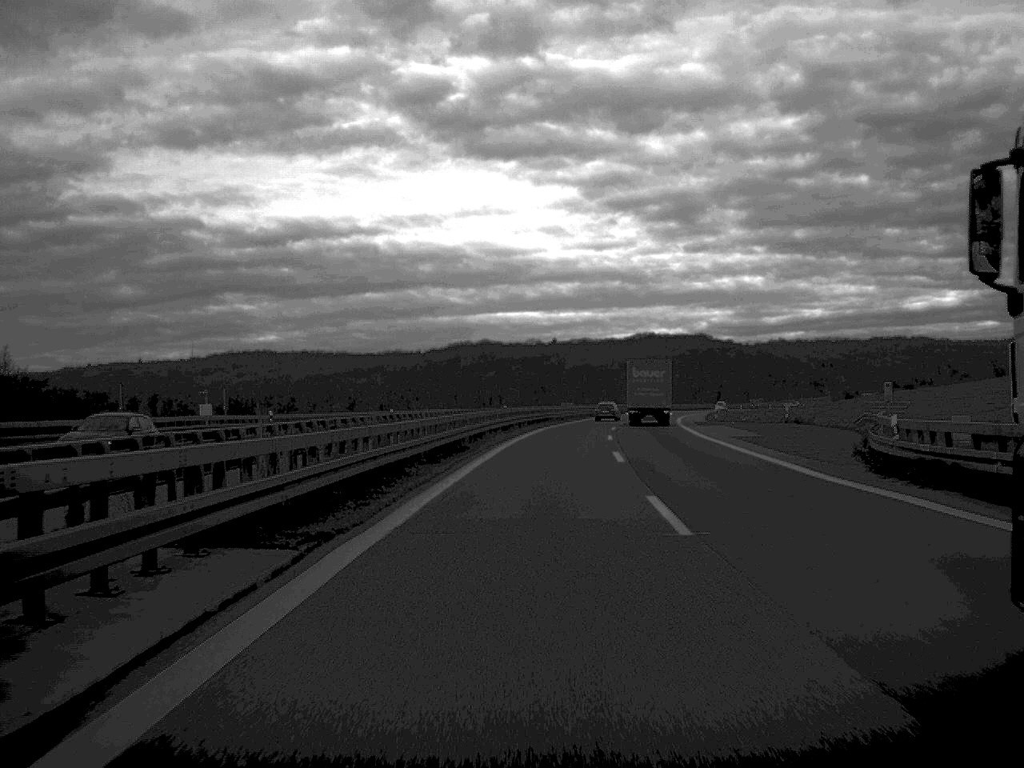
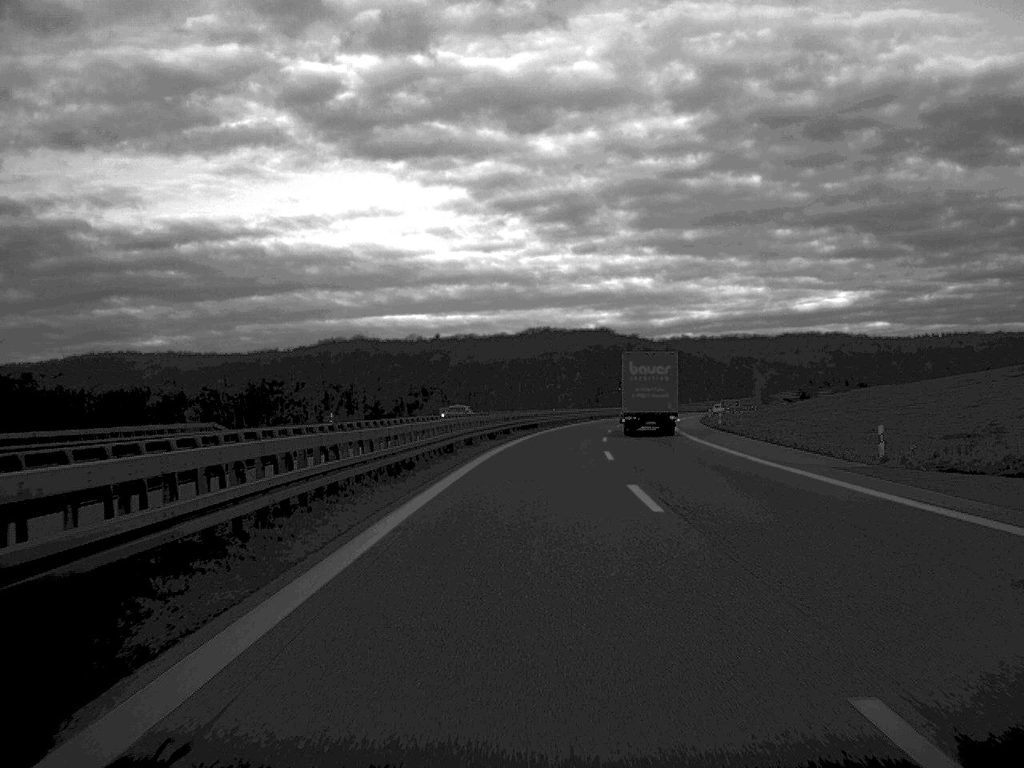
(+2.7, +67.3) m; +5°
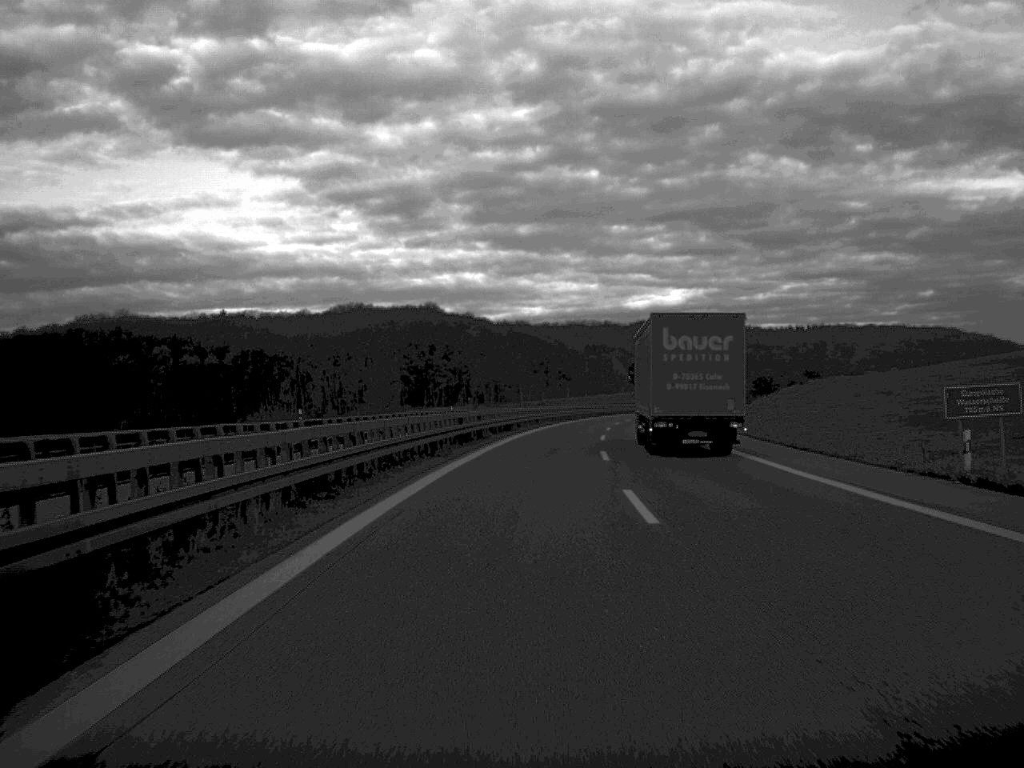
(+6.9, +108.4) m; +8°
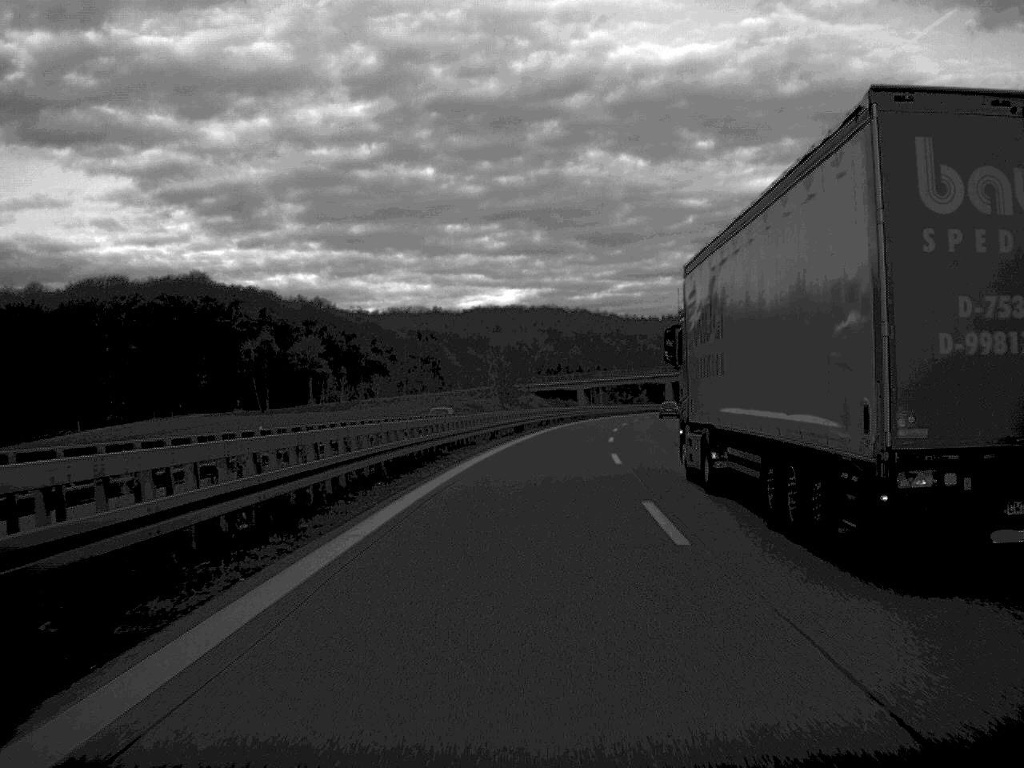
(+7.1, +108.6) m; +8°
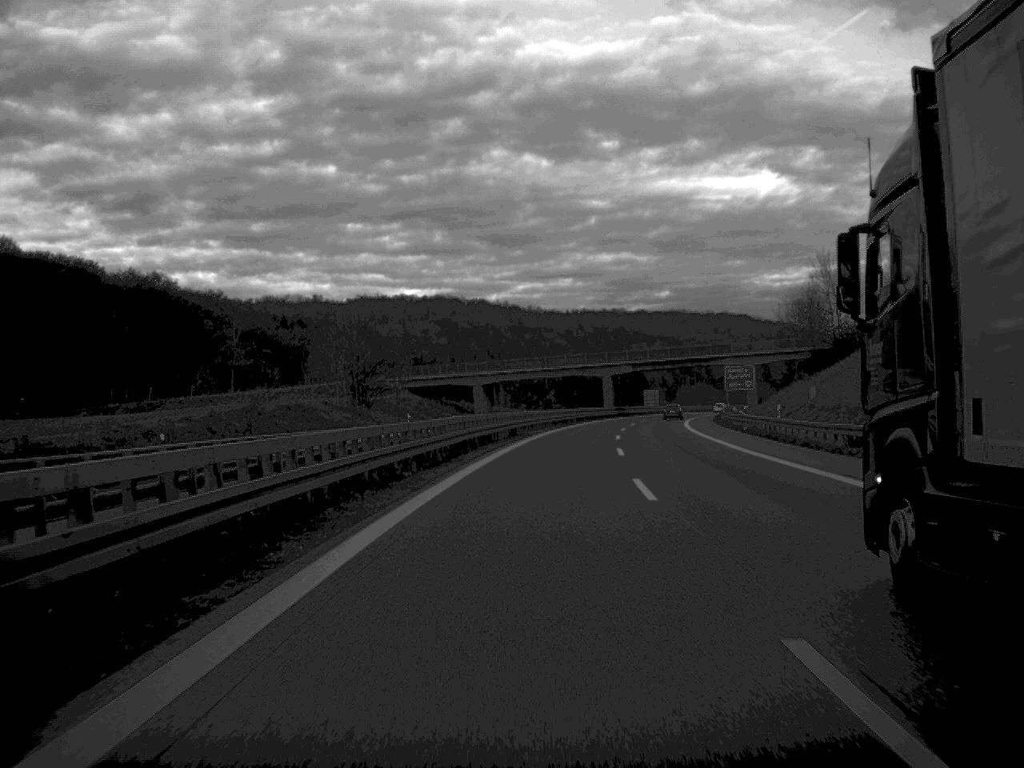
(+2.6, +64.4) m; +5°
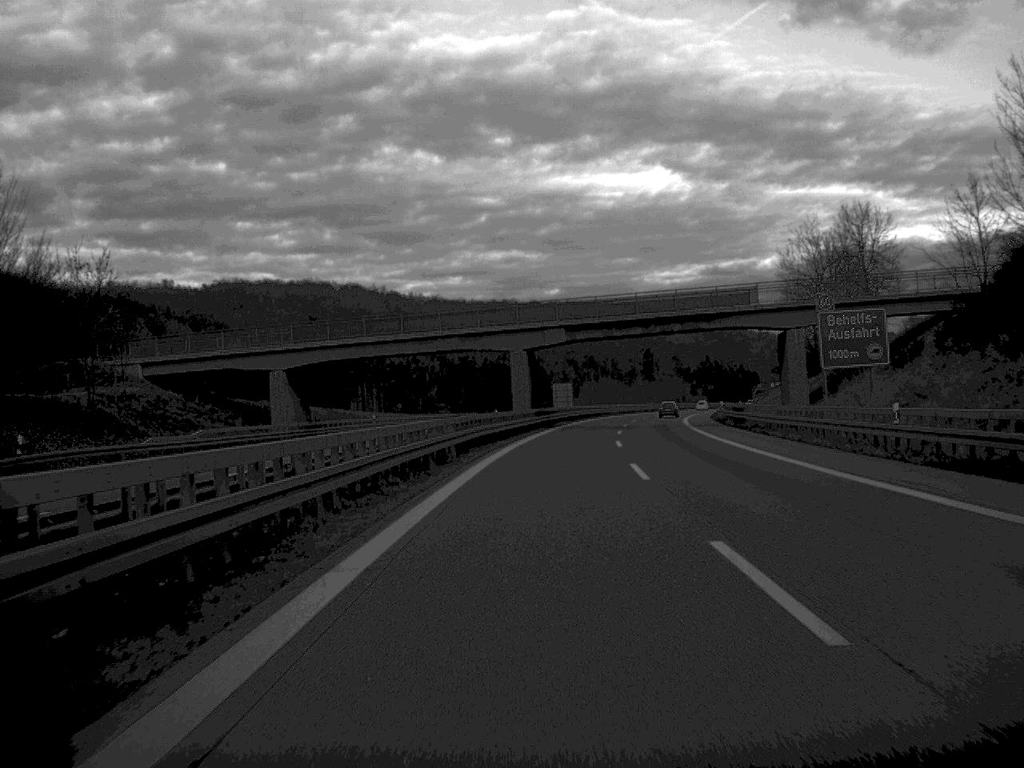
(+2.8, +65.3) m; +5°
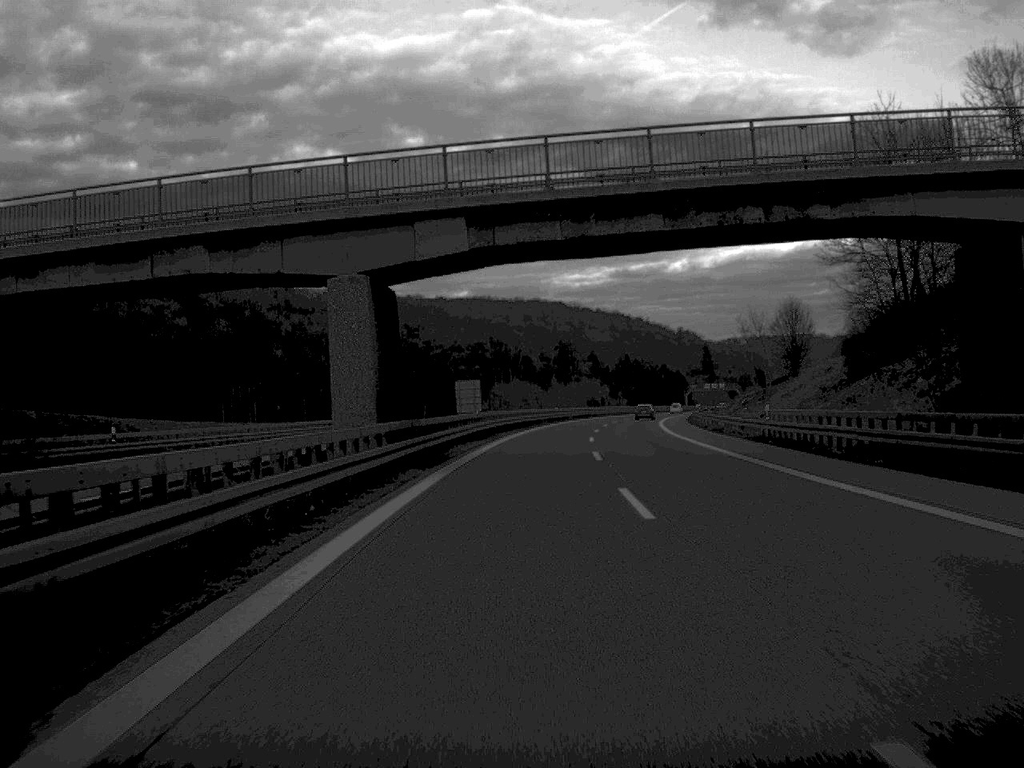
(+1.5, +43.6) m; +4°
